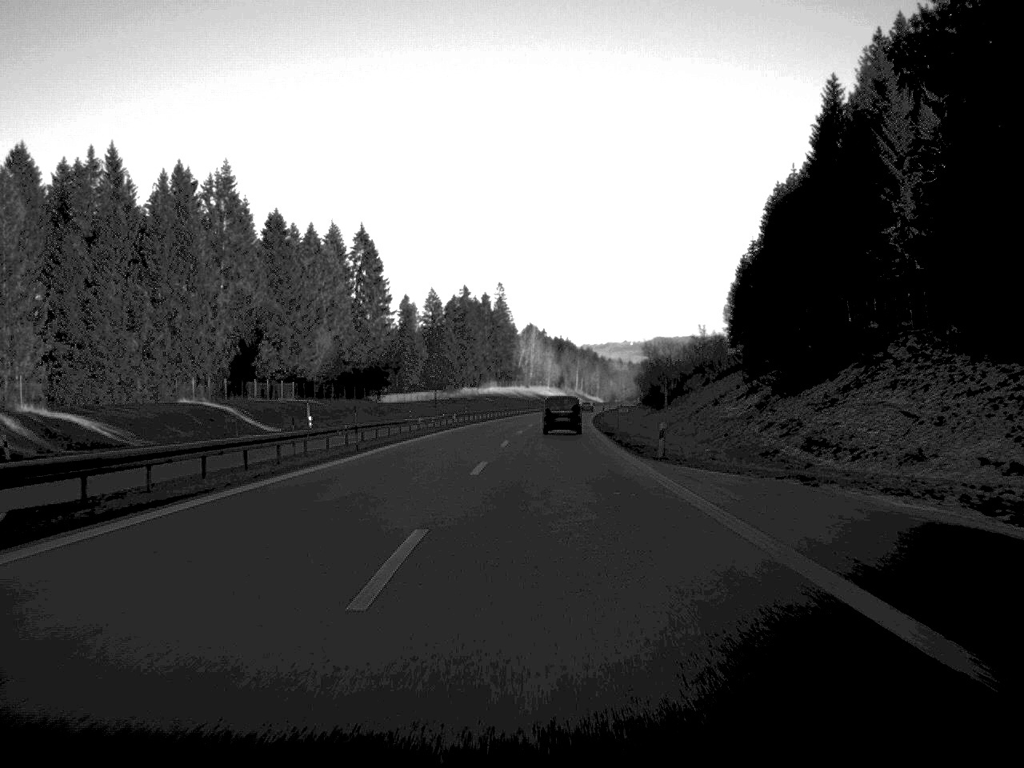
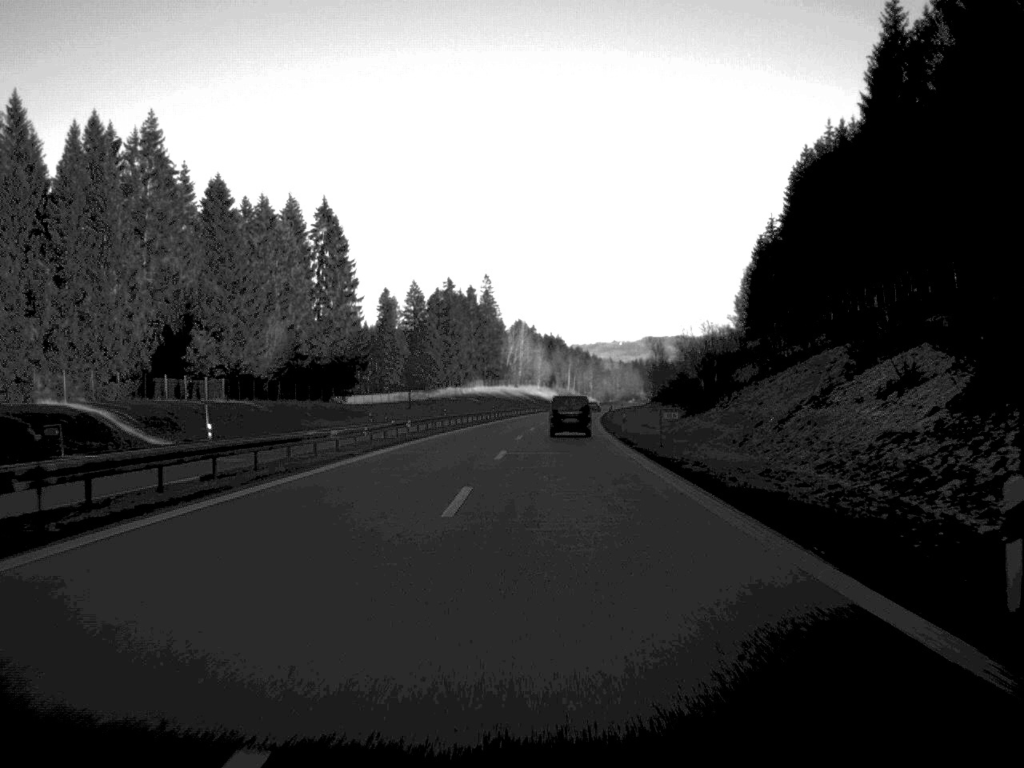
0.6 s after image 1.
(+0.1, +27.5) m; 0°
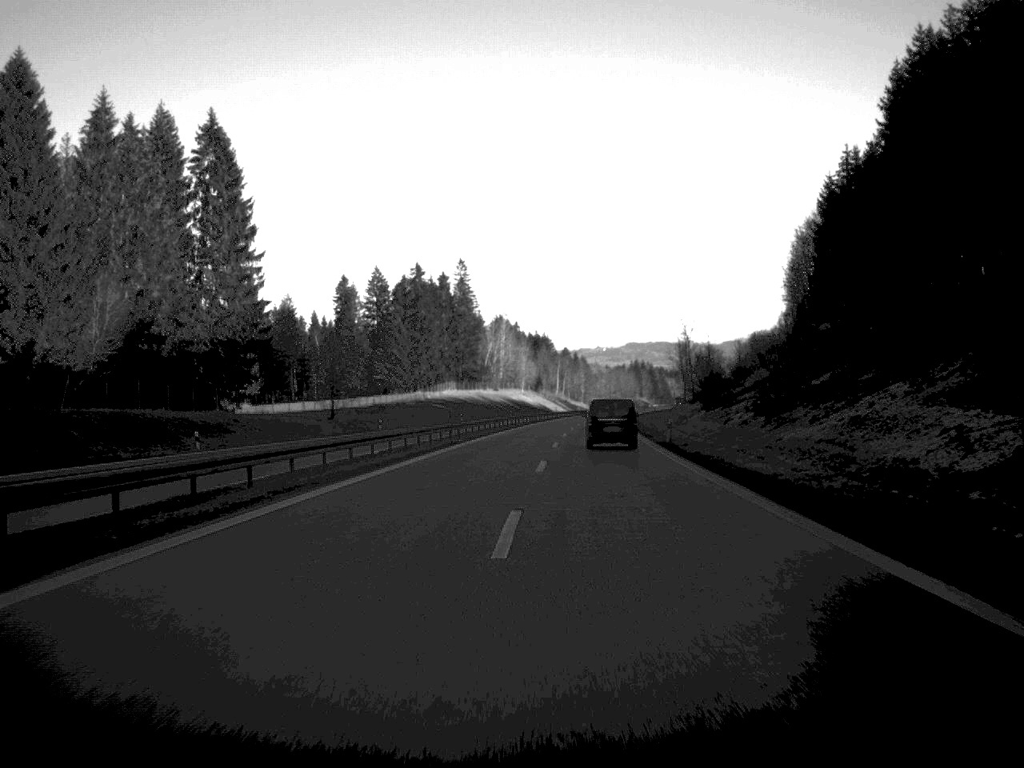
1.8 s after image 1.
(+0.4, +57.1) m; +1°
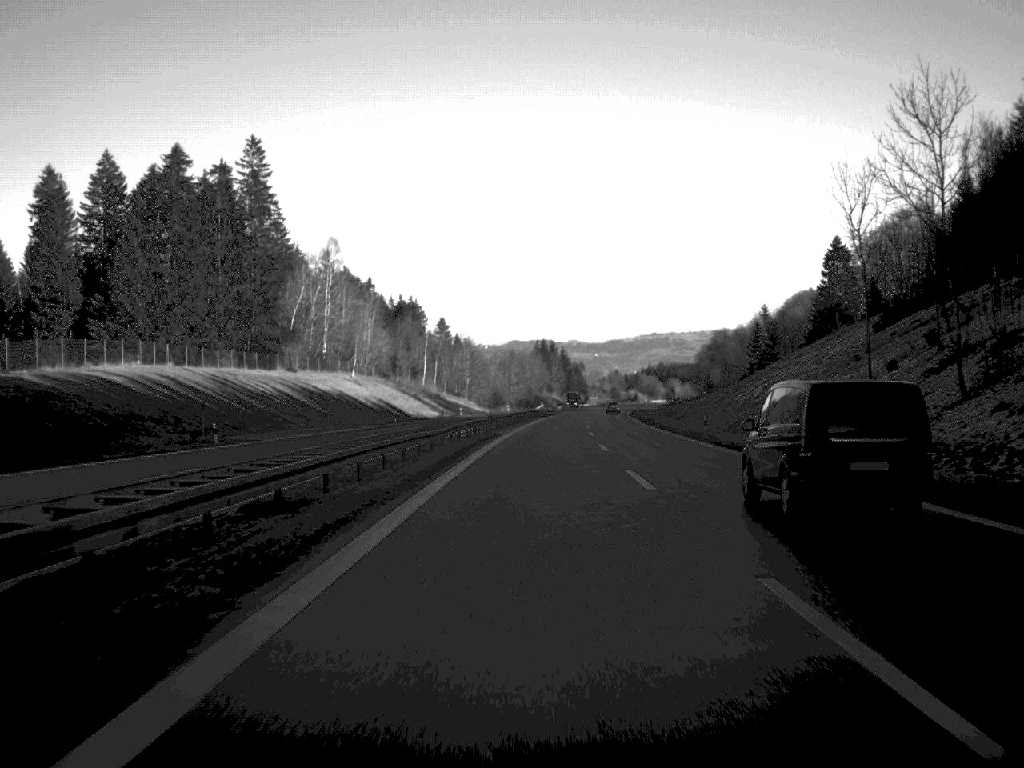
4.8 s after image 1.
(+6.2, +150.2) m; +5°
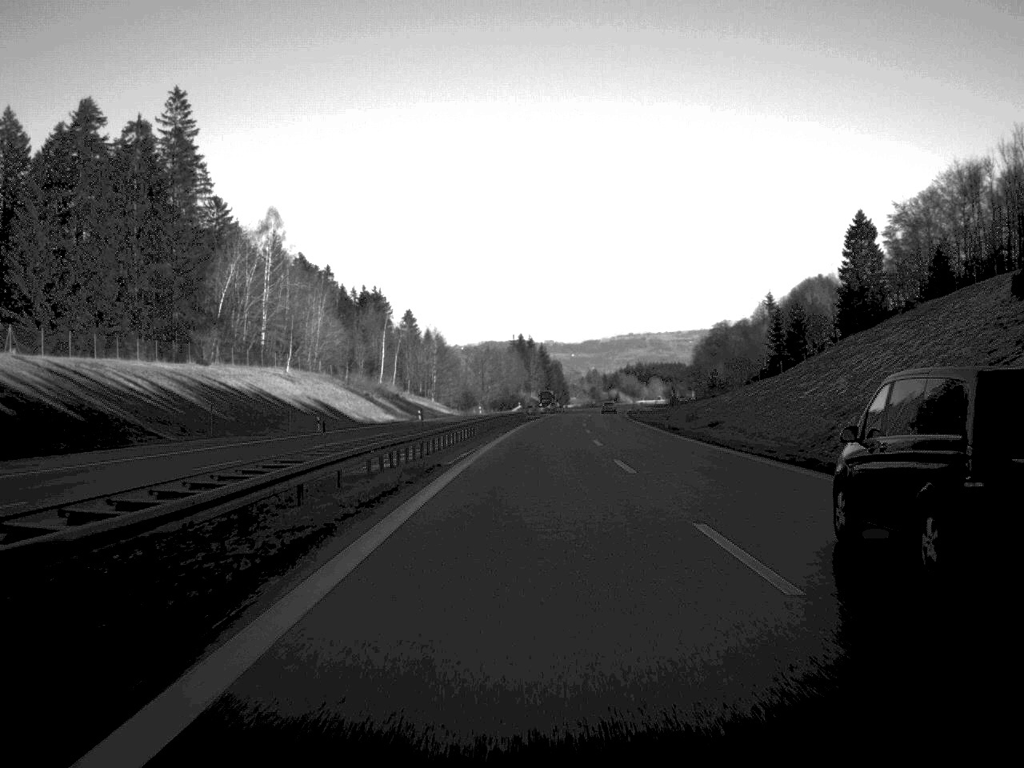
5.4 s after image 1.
(+0.3, +30.3) m; +1°
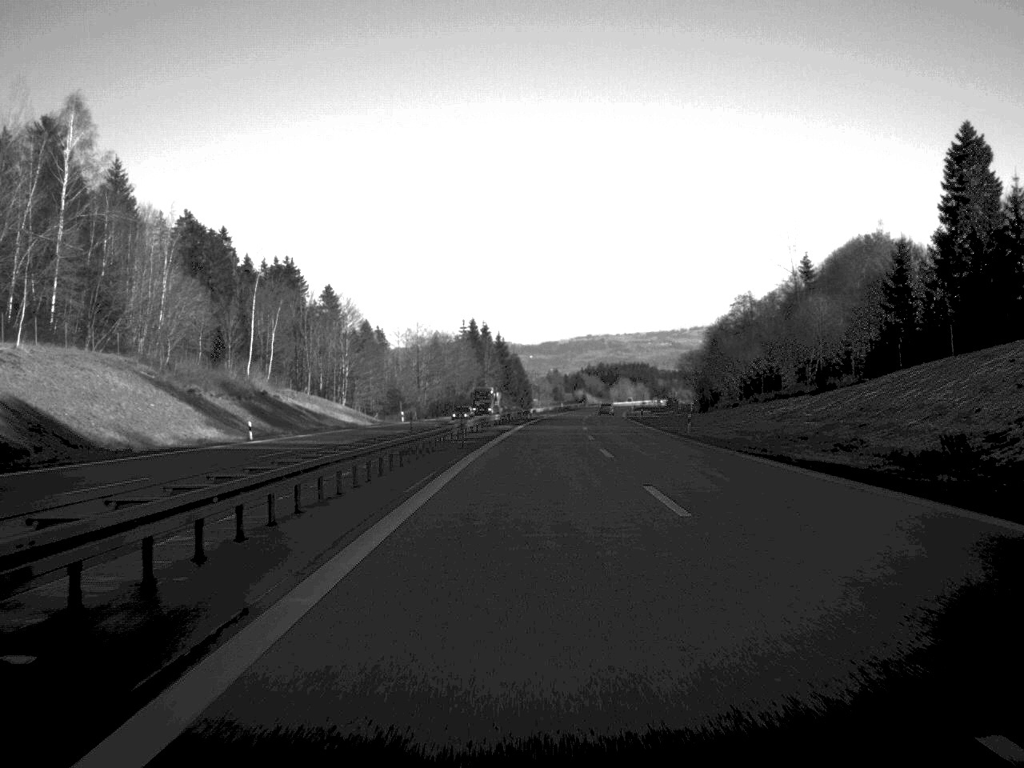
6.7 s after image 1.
(+1.1, +63.4) m; +2°
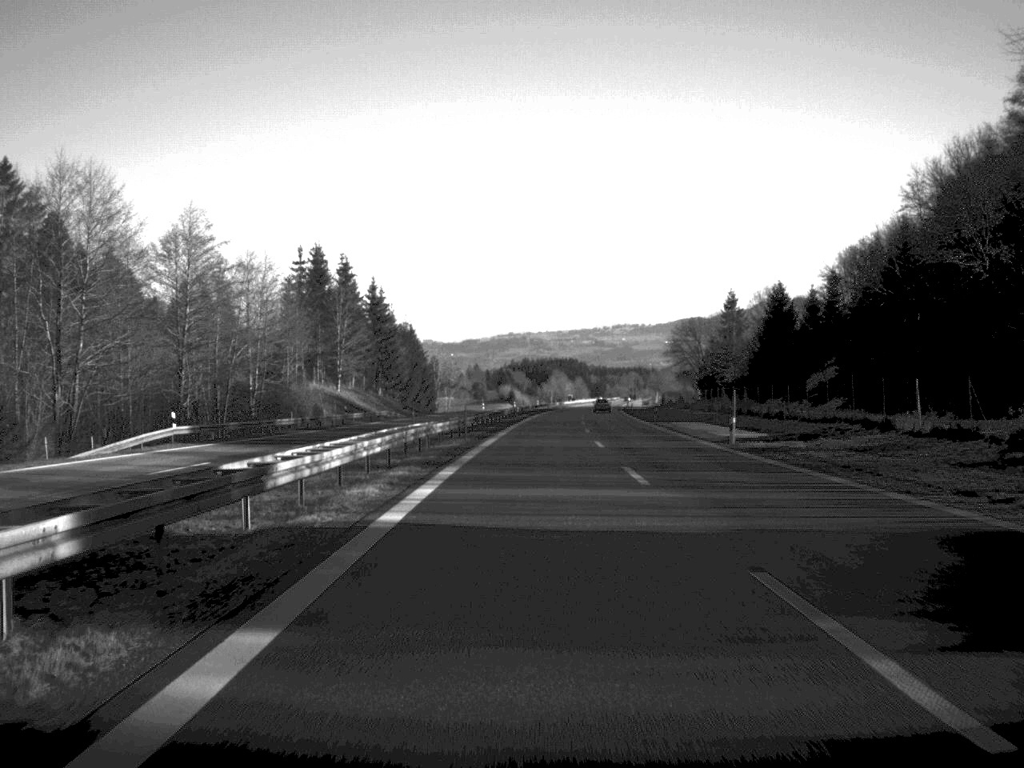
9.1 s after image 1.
(+3.5, +118.3) m; +3°
